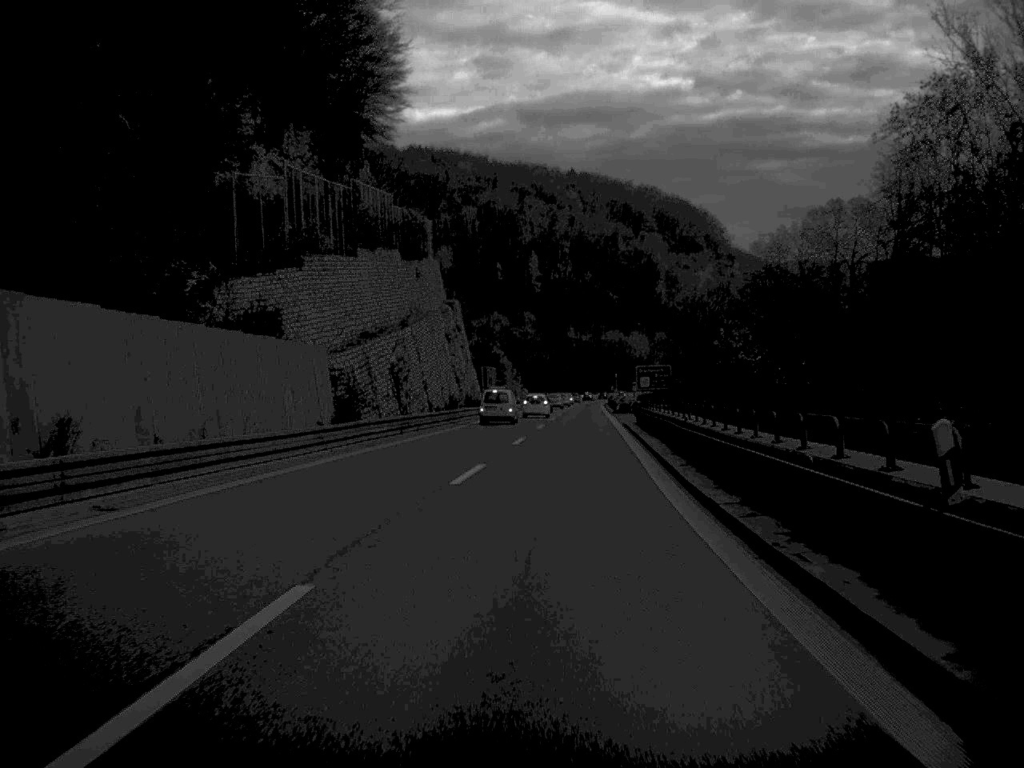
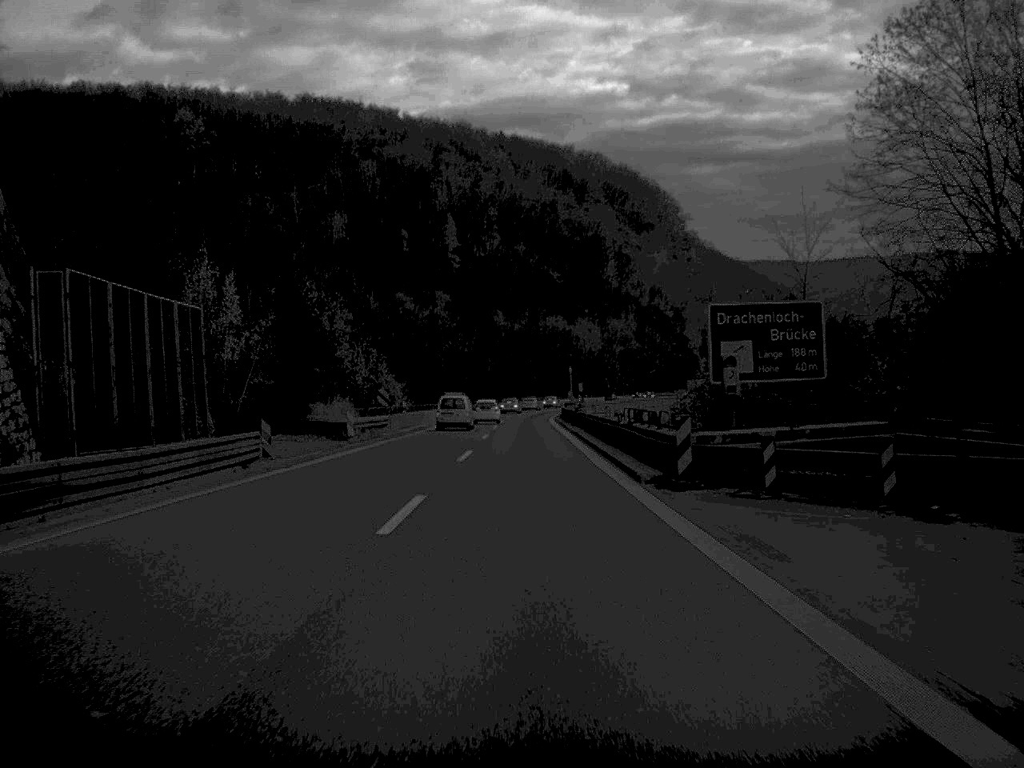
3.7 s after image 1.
(+3.1, +78.6) m; +3°
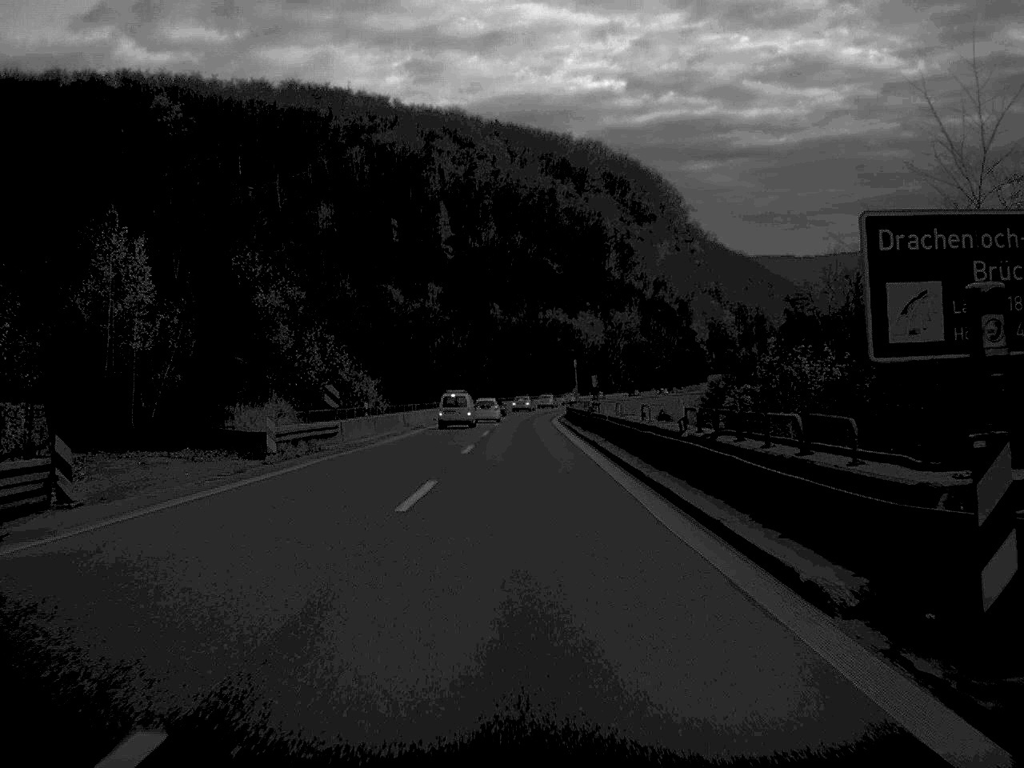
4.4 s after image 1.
(0.0, +15.1) m; 0°
